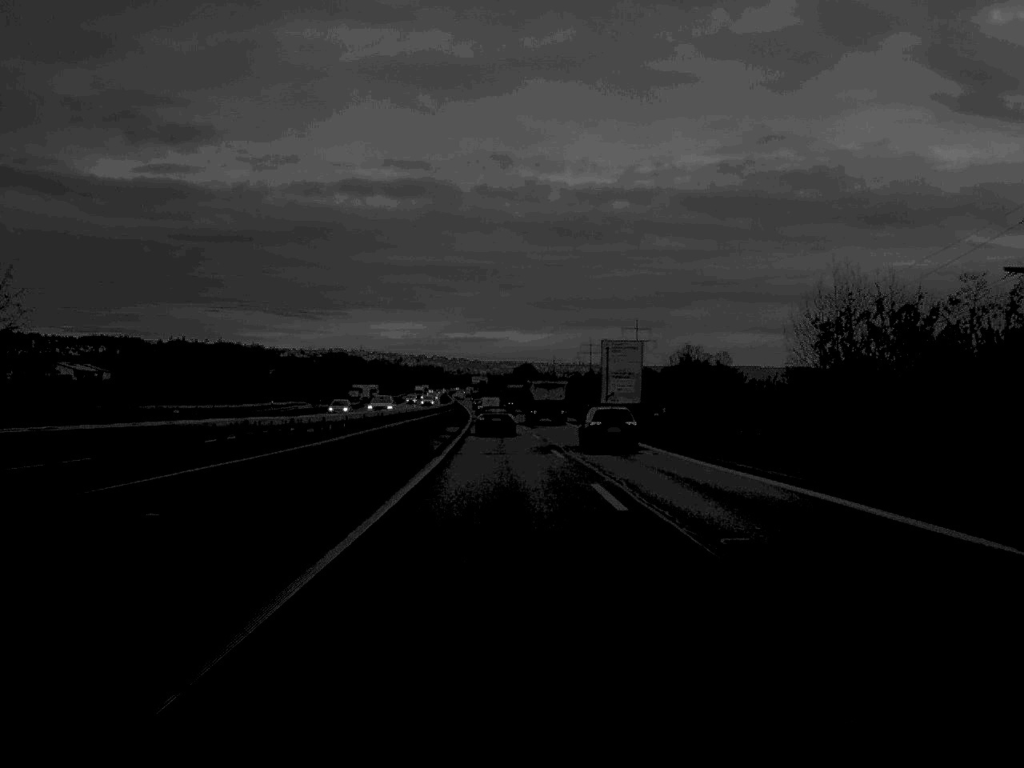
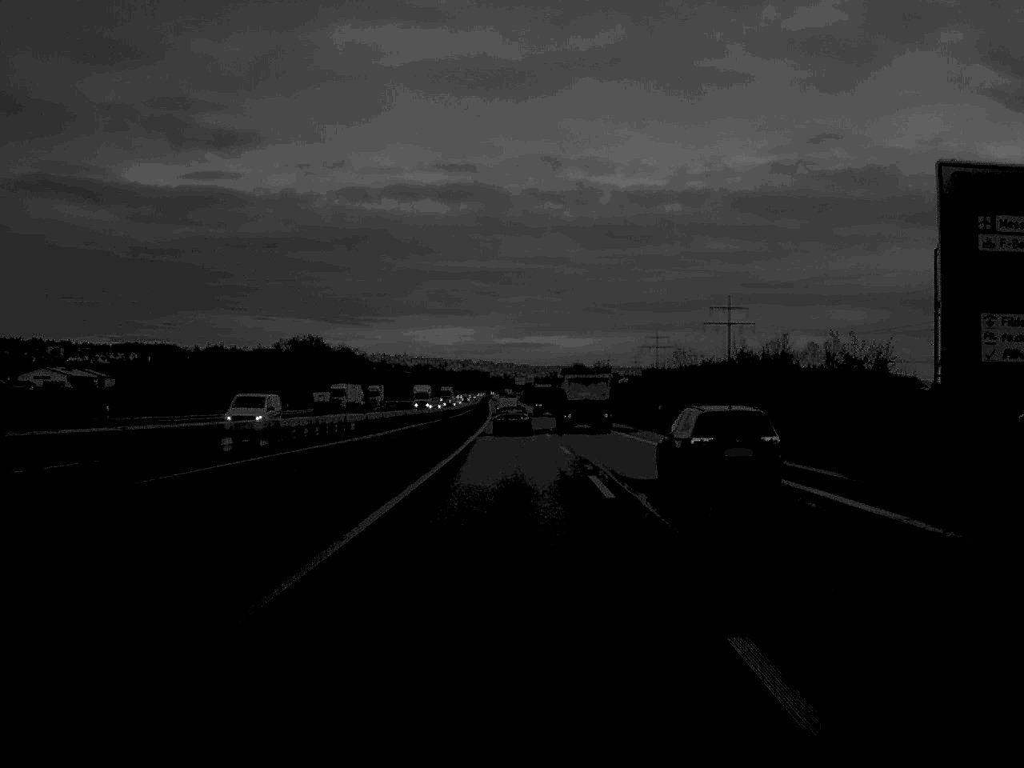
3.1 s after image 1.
(-1.8, +89.1) m; -2°
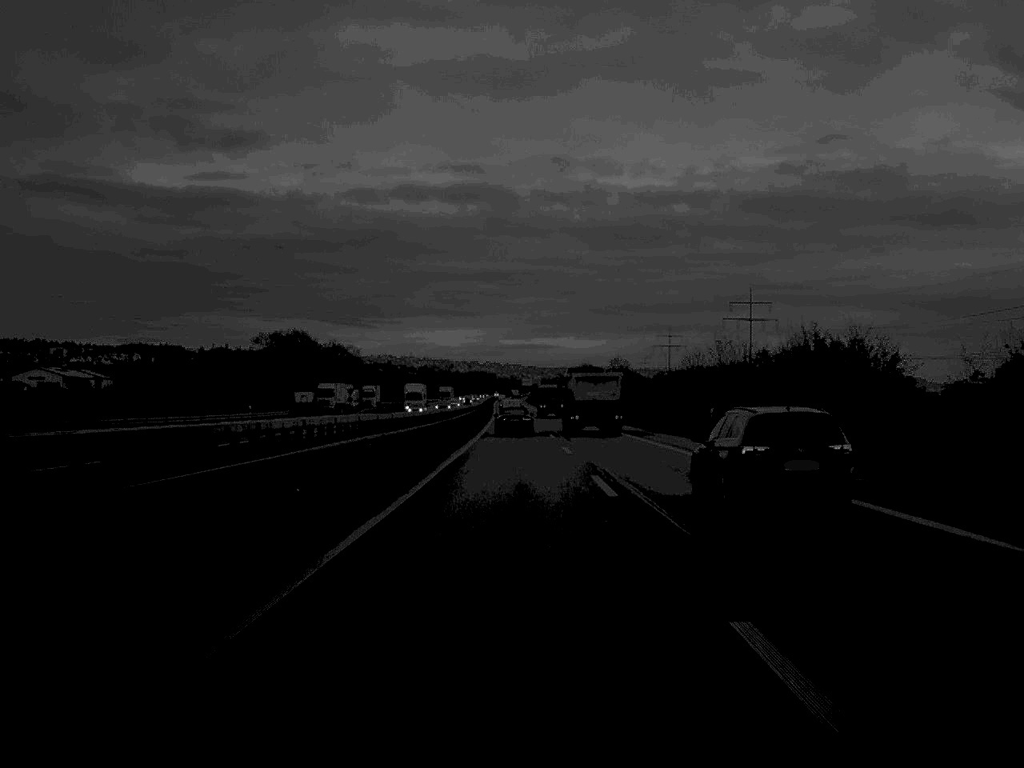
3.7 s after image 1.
(0.0, +17.9) m; 0°
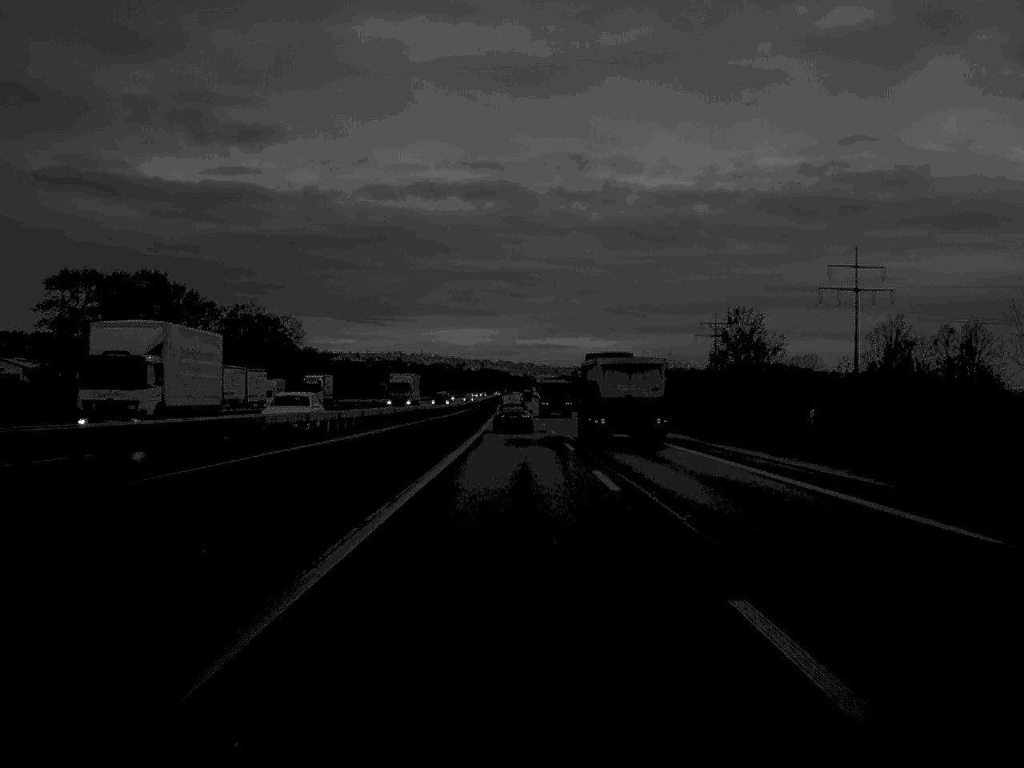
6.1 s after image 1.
(-0.5, +72.1) m; -1°
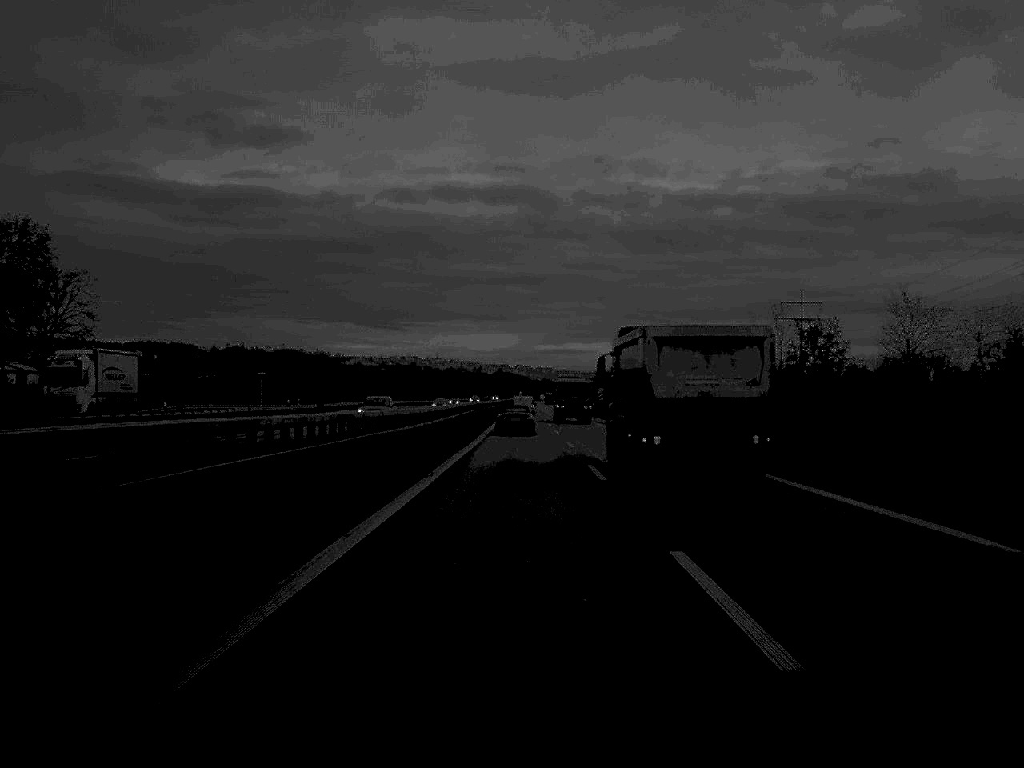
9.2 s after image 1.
(-0.5, +87.9) m; -1°
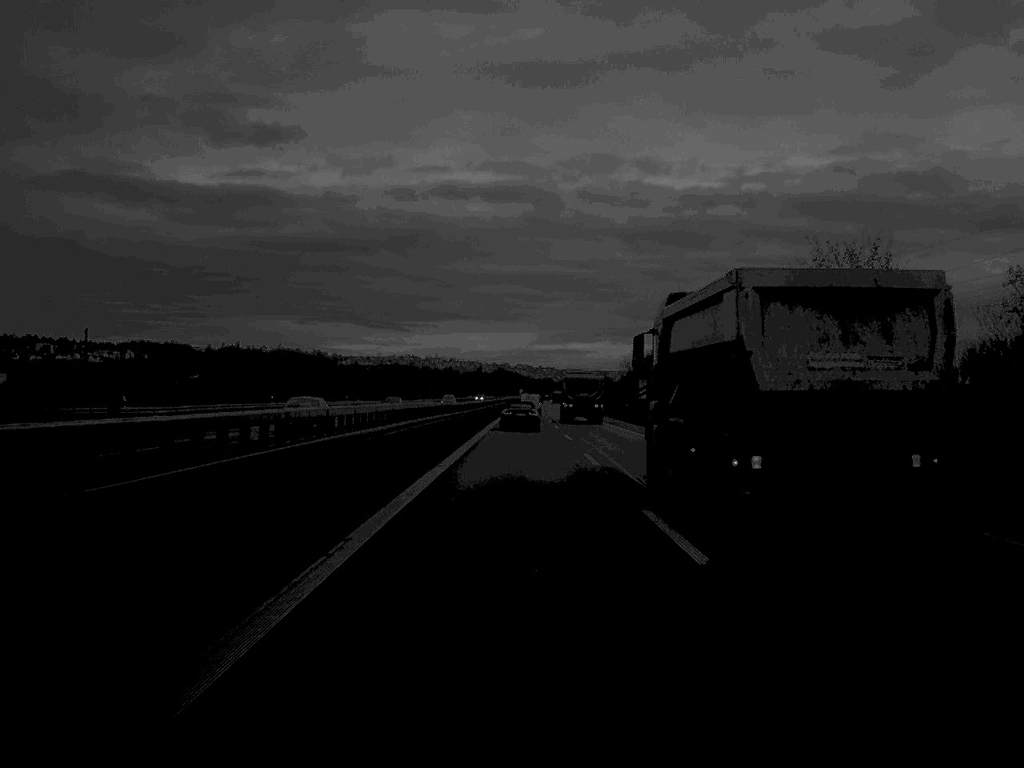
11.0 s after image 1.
(-0.1, +50.1) m; 0°
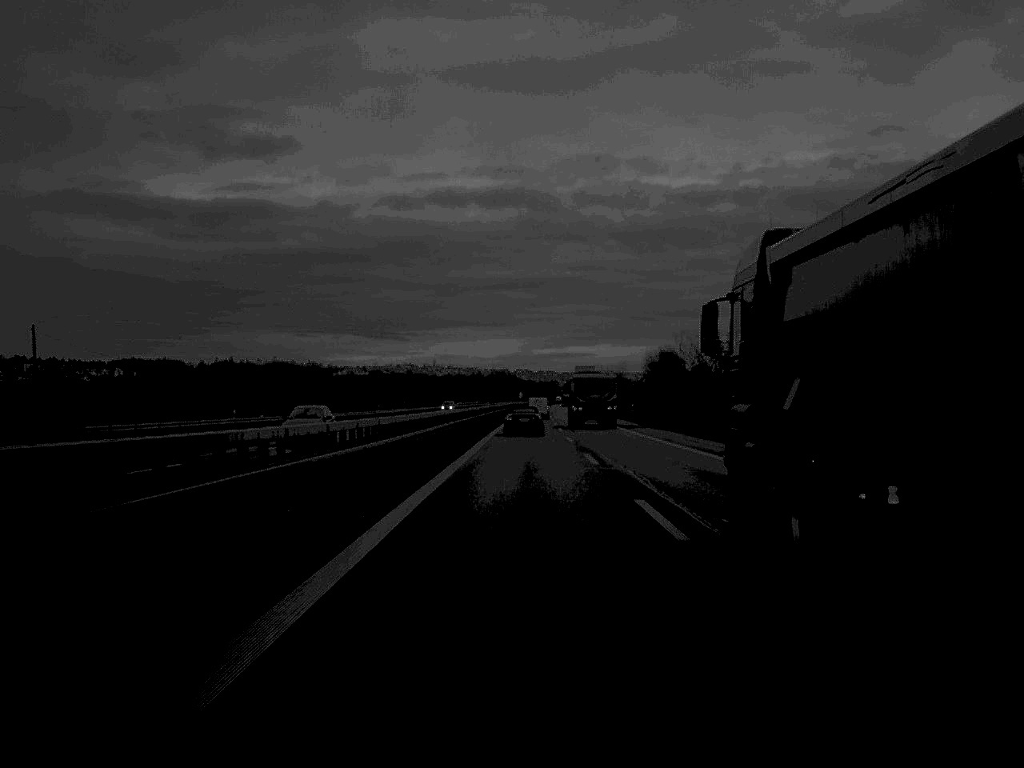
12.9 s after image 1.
(-0.1, +52.5) m; 0°
